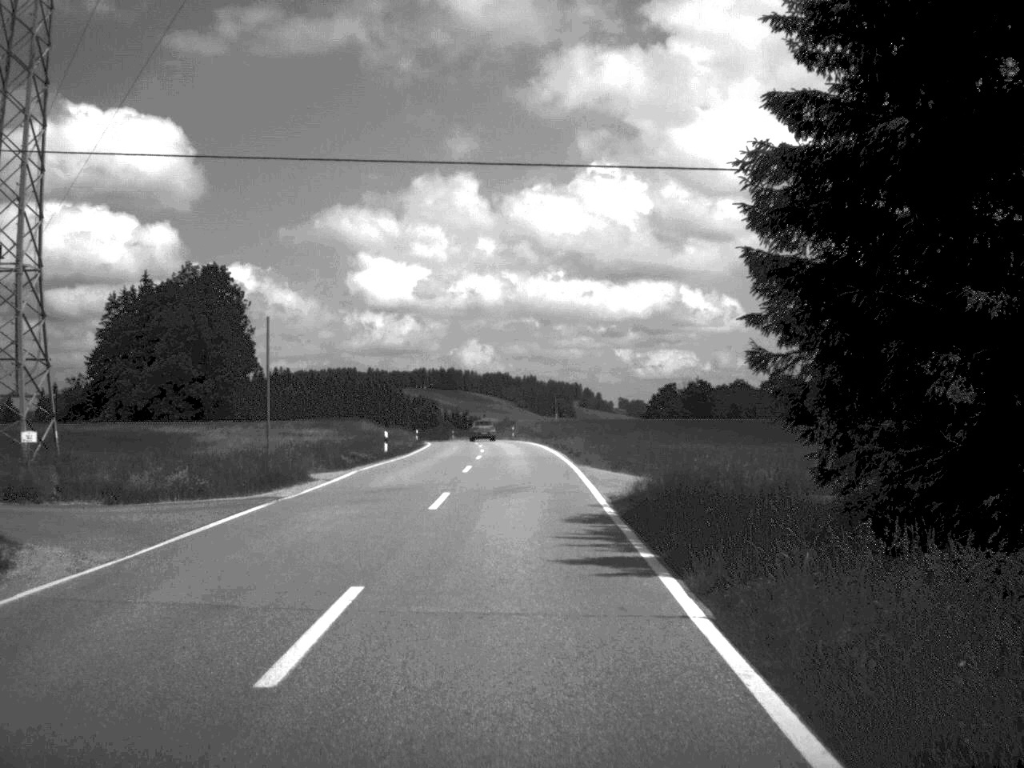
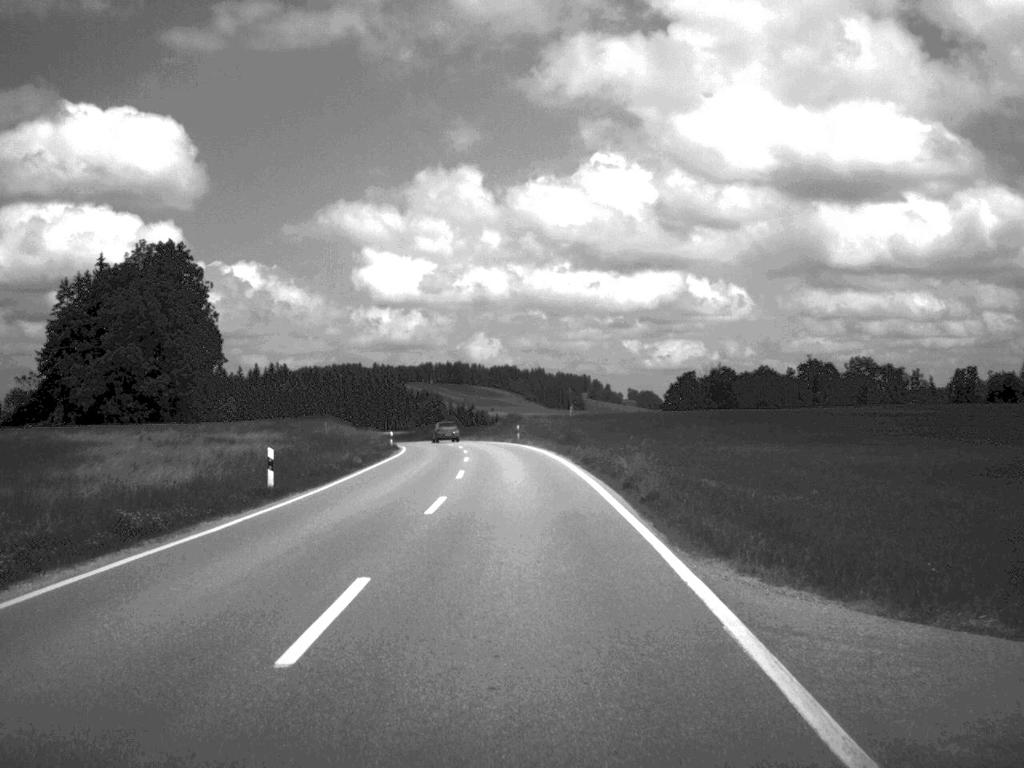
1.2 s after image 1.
(-0.1, +24.1) m; 0°
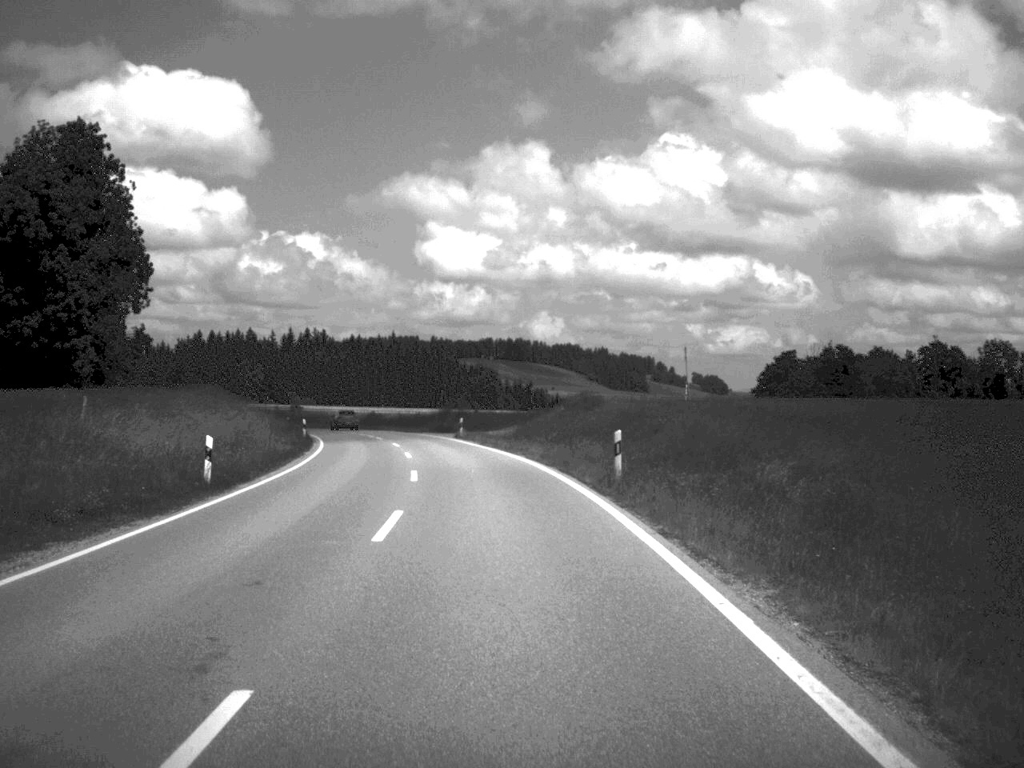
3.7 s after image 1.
(-1.1, +52.7) m; -3°
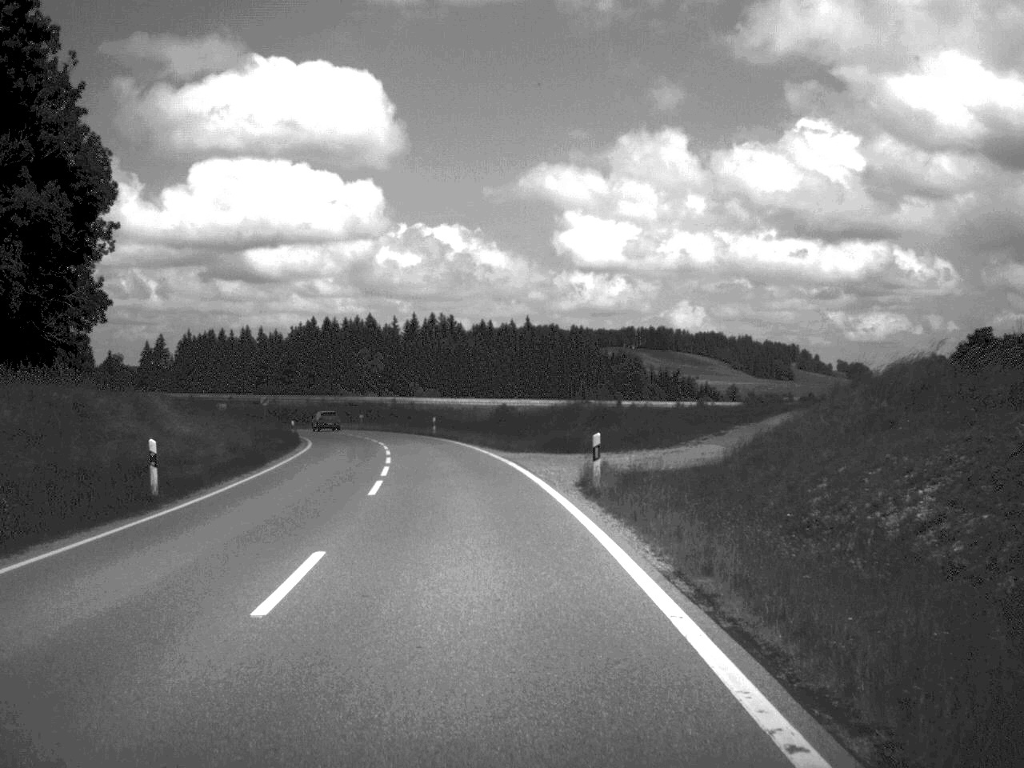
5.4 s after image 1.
(-1.9, +40.0) m; -7°
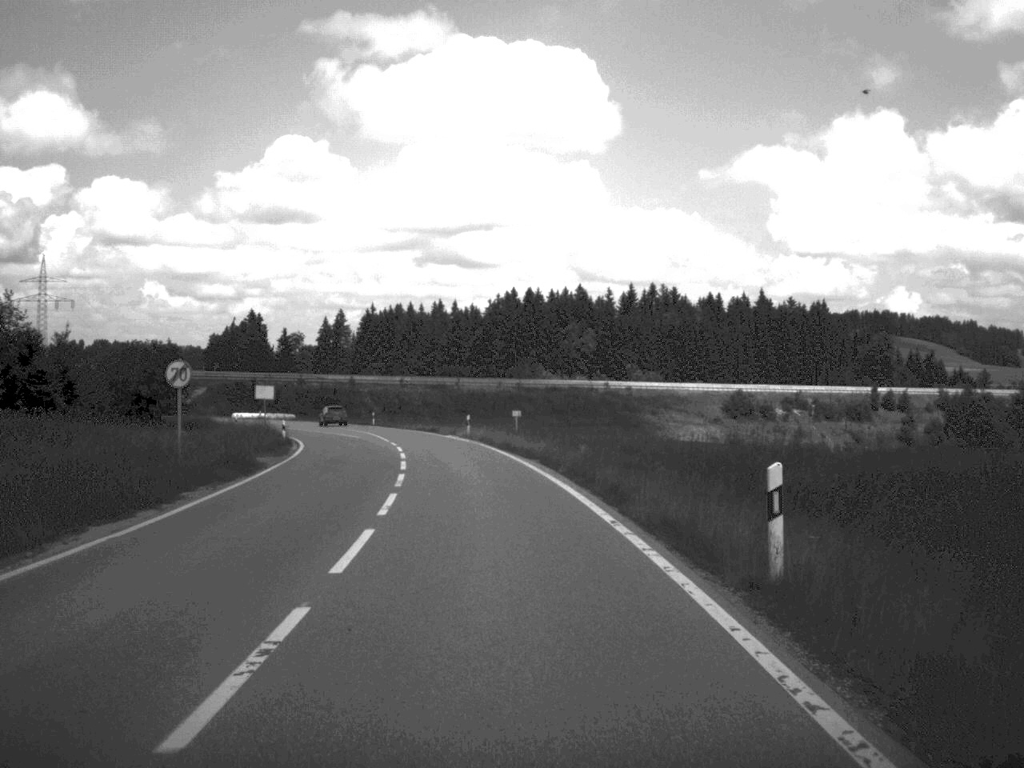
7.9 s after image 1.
(-5.2, +57.2) m; -10°
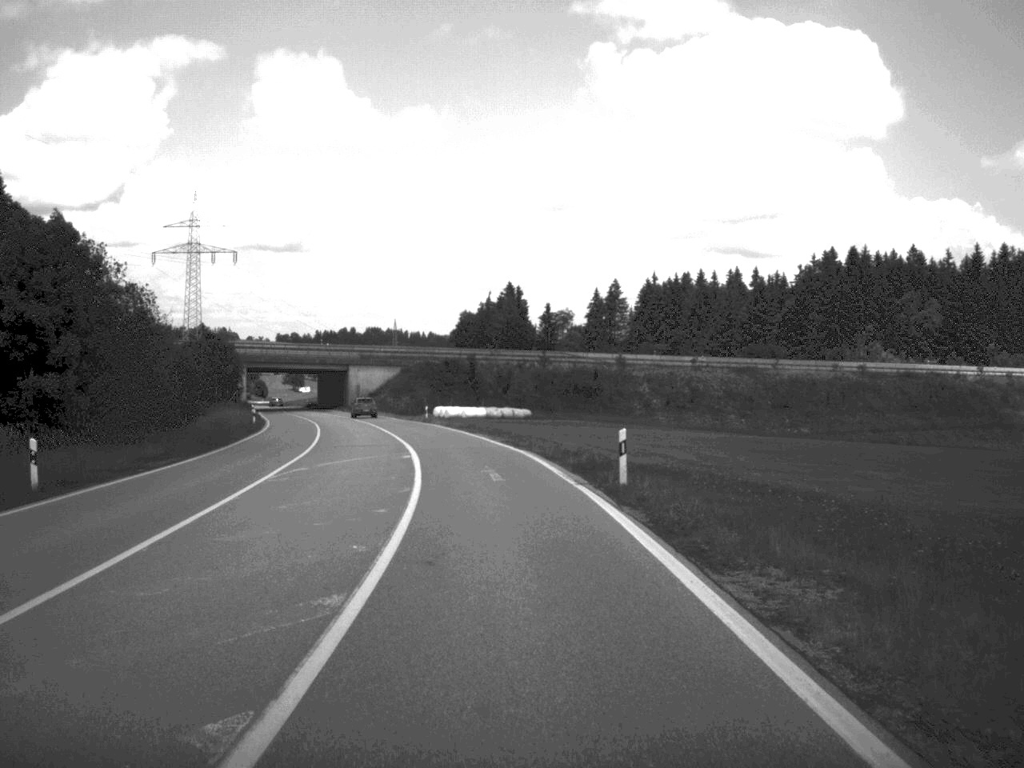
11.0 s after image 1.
(-8.4, +74.1) m; -13°
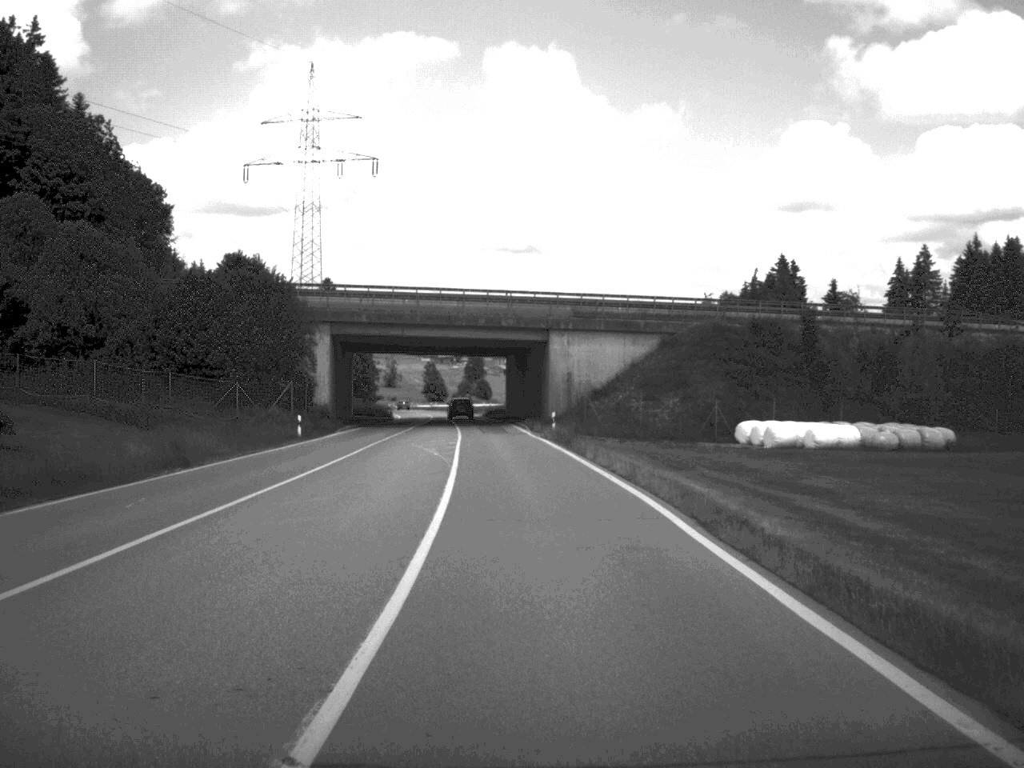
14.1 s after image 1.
(-8.6, +77.4) m; -11°
